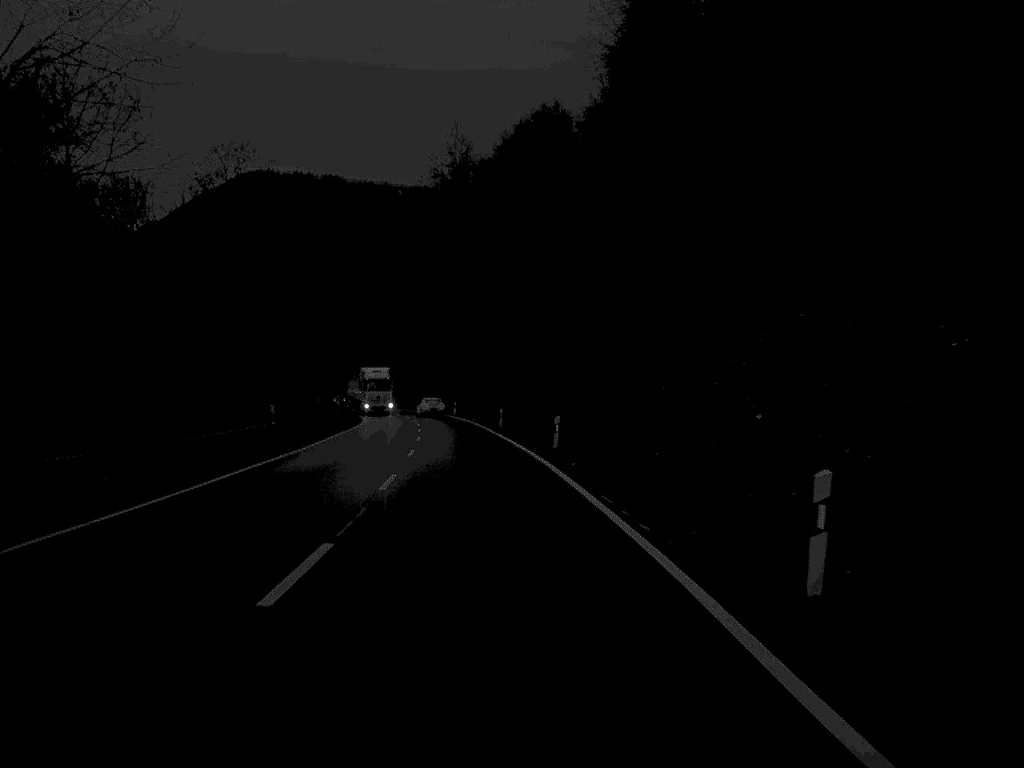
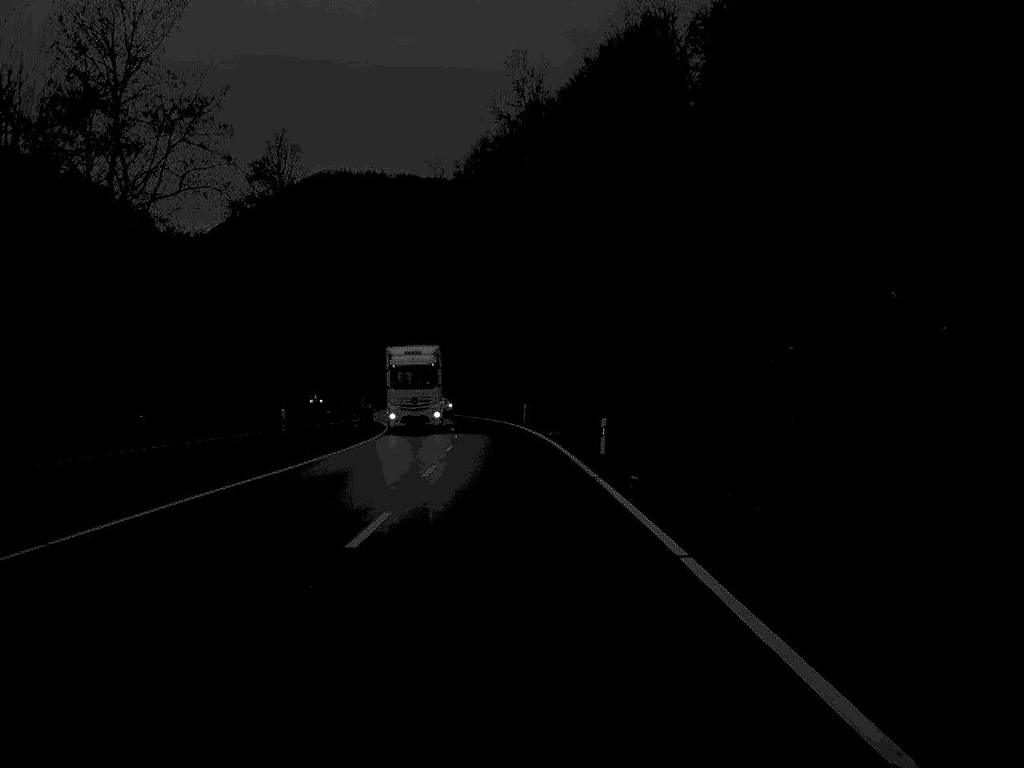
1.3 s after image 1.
(-1.1, +32.3) m; -3°
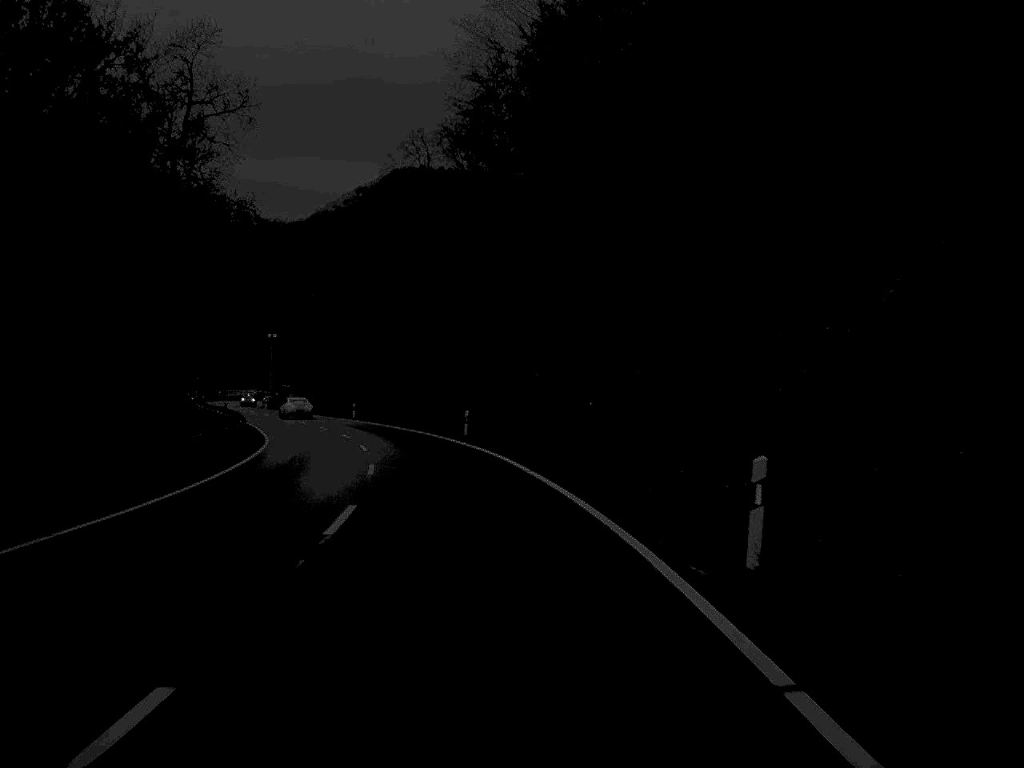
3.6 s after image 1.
(-1.3, +58.2) m; -4°
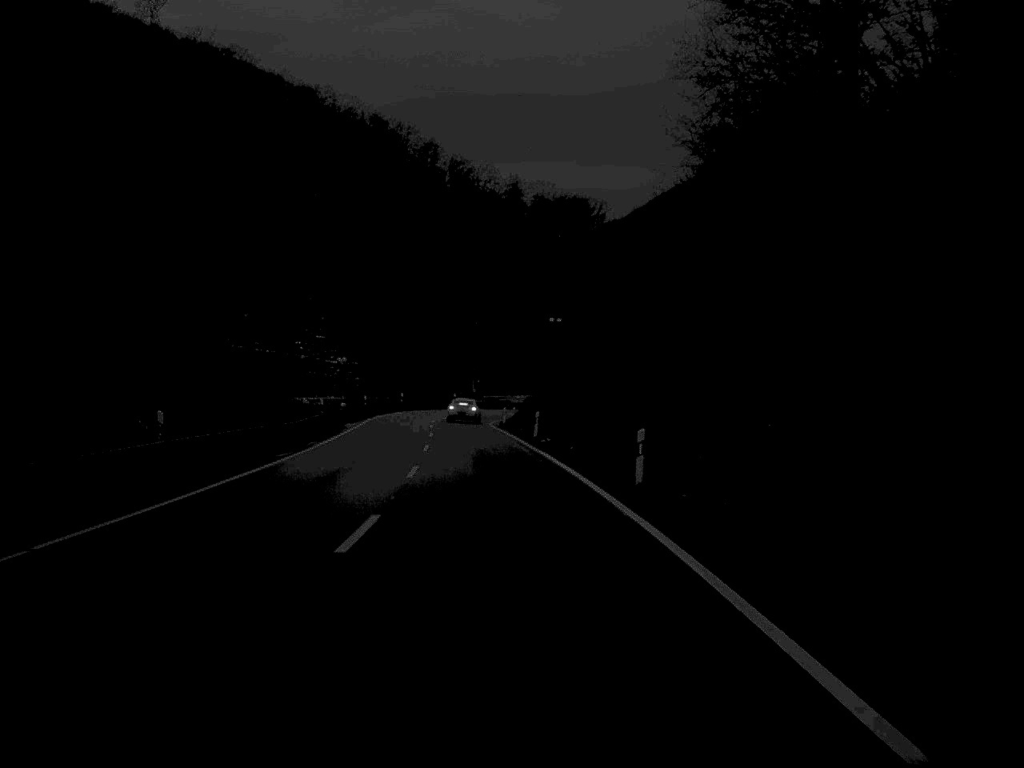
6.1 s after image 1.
(-7.6, +61.4) m; -14°
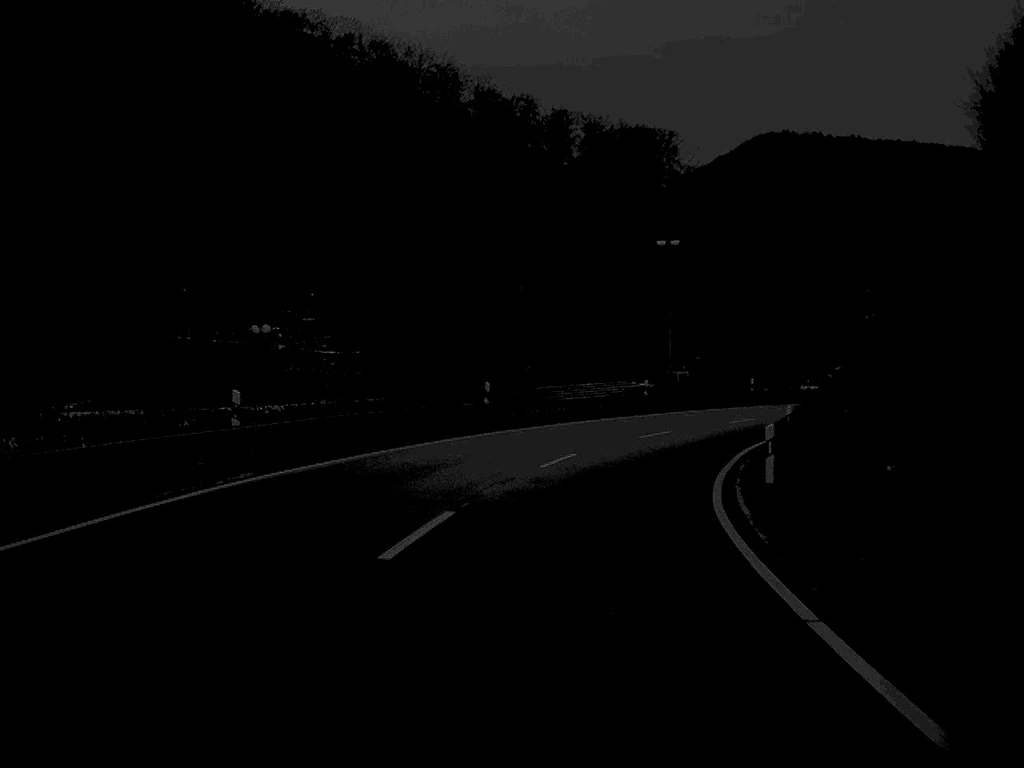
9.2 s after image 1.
(-3.5, +73.2) m; -2°
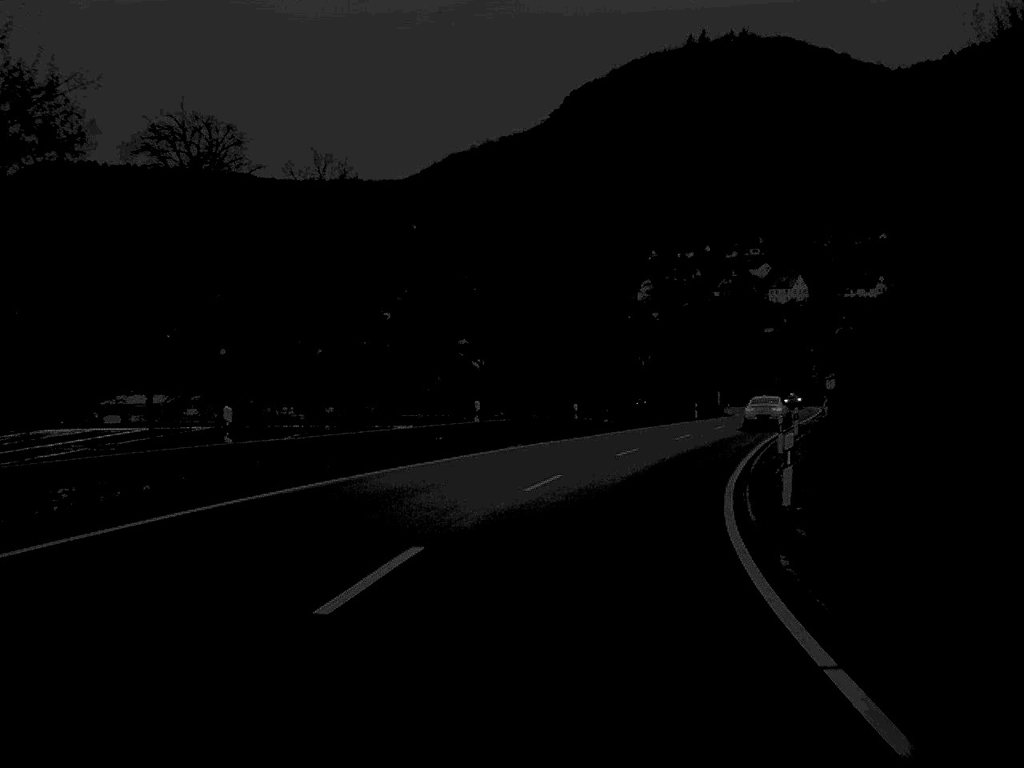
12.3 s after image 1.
(+15.8, +58.0) m; +33°
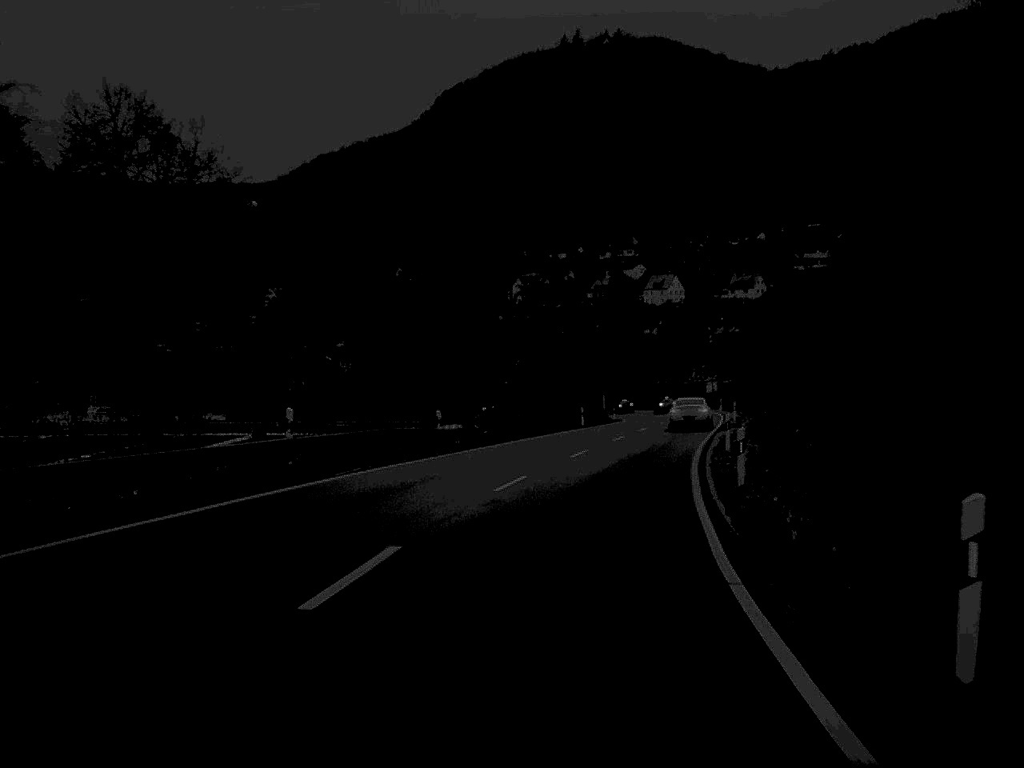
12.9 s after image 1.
(+0.6, +11.3) m; +6°
